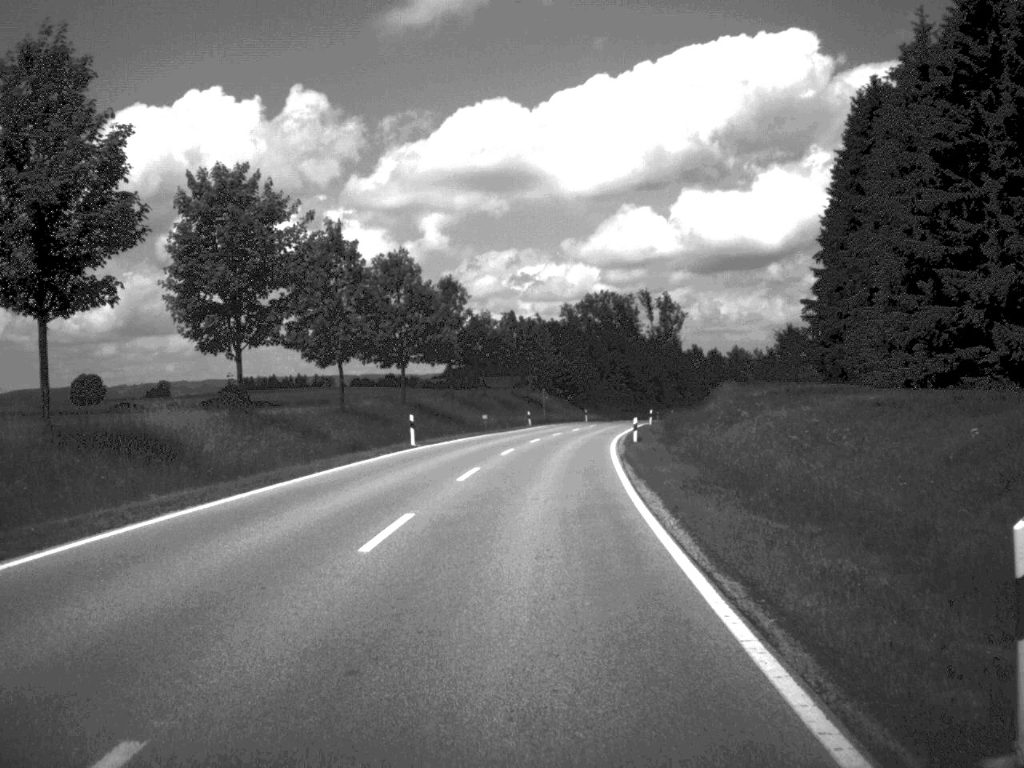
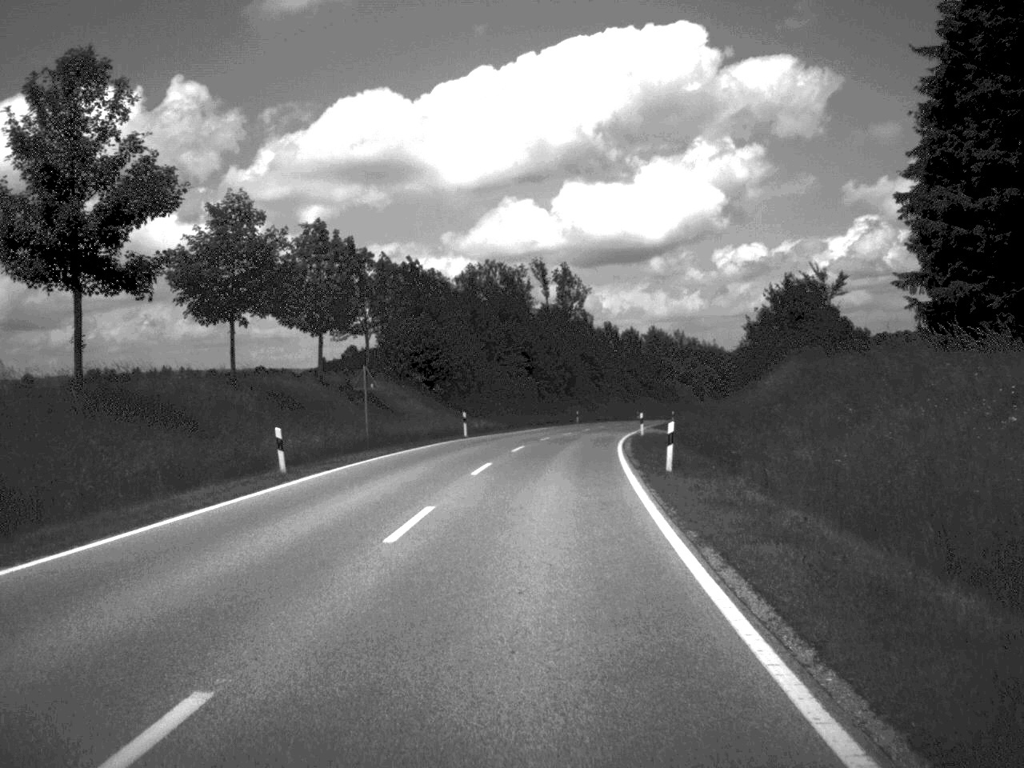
(+2.6, +56.8) m; +5°
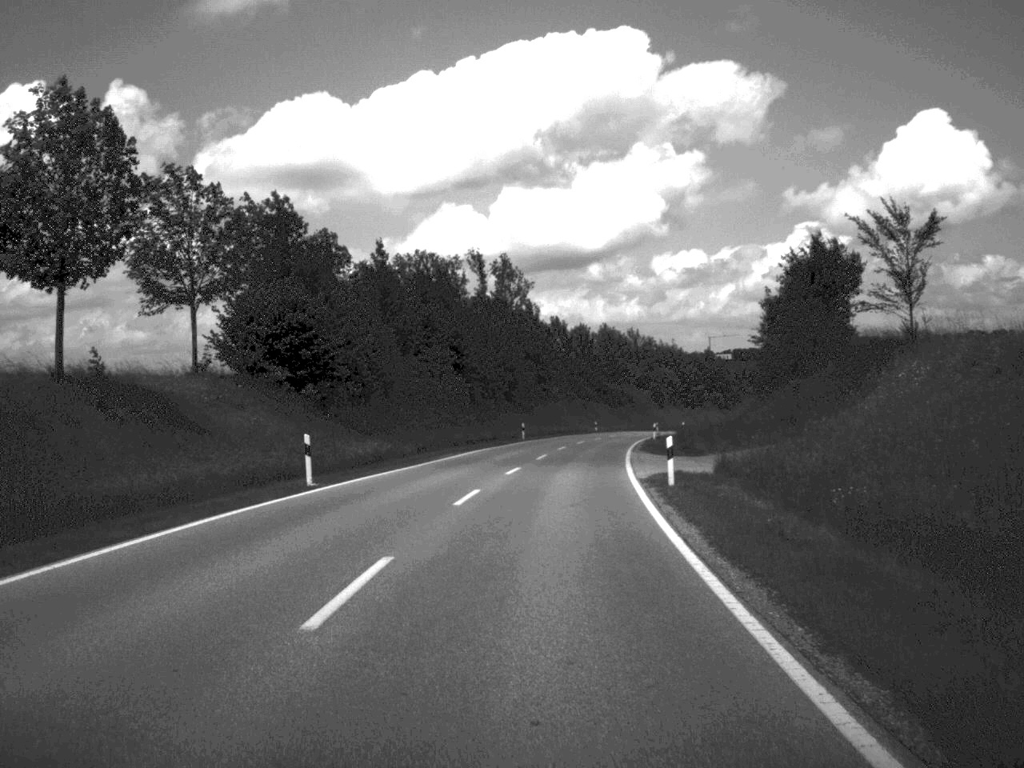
(+0.6, +28.1) m; +3°
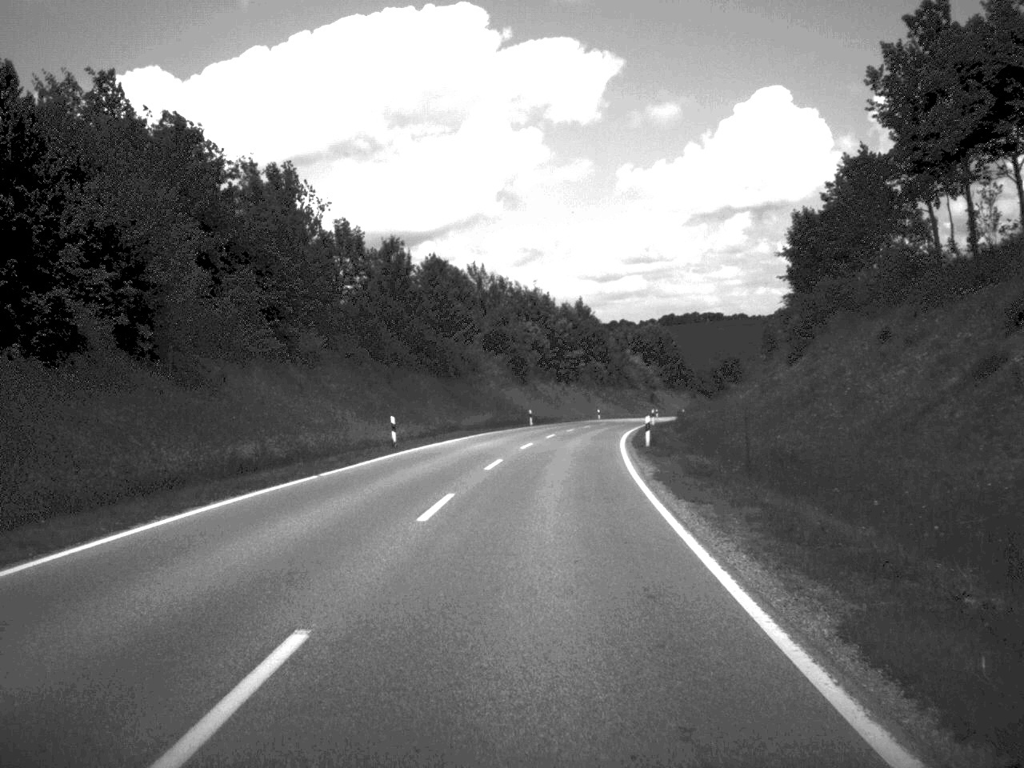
(+4.9, +74.4) m; +7°
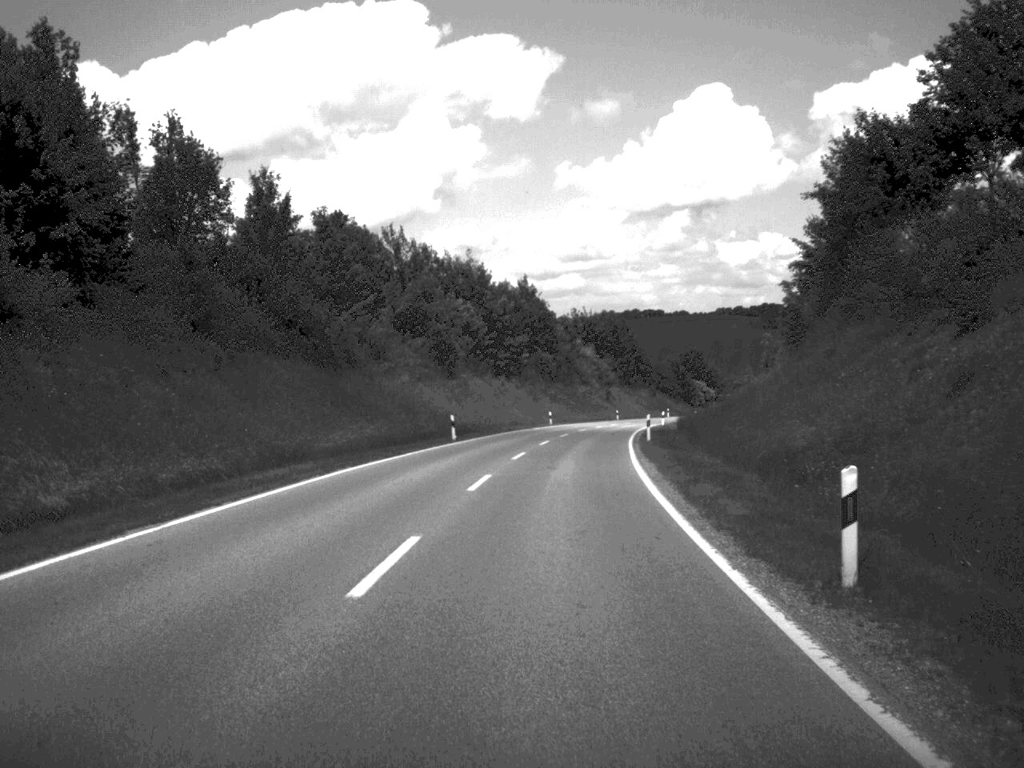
(+0.7, +29.1) m; +3°
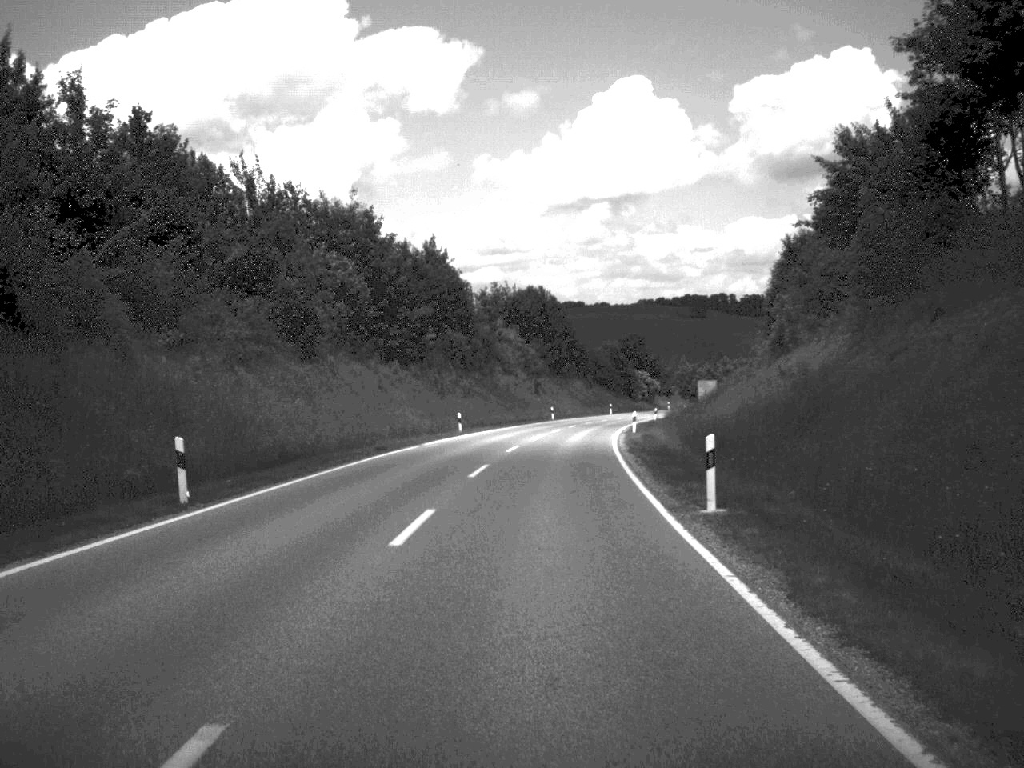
(+1.0, +31.2) m; +3°
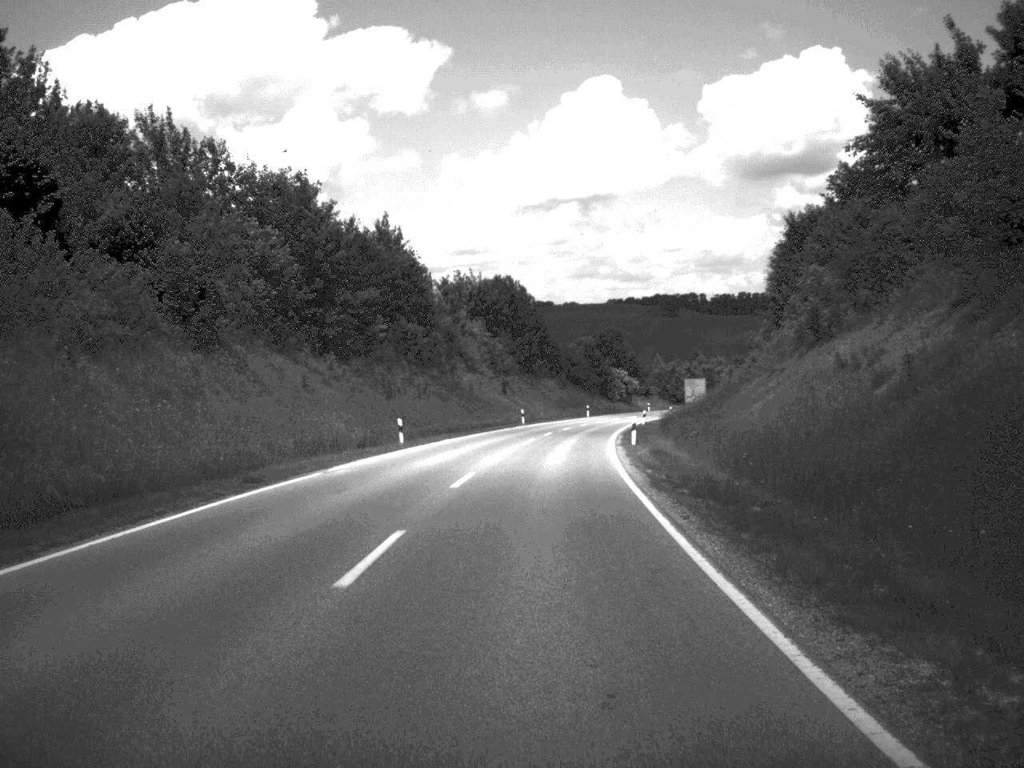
(+0.2, +14.2) m; +1°
